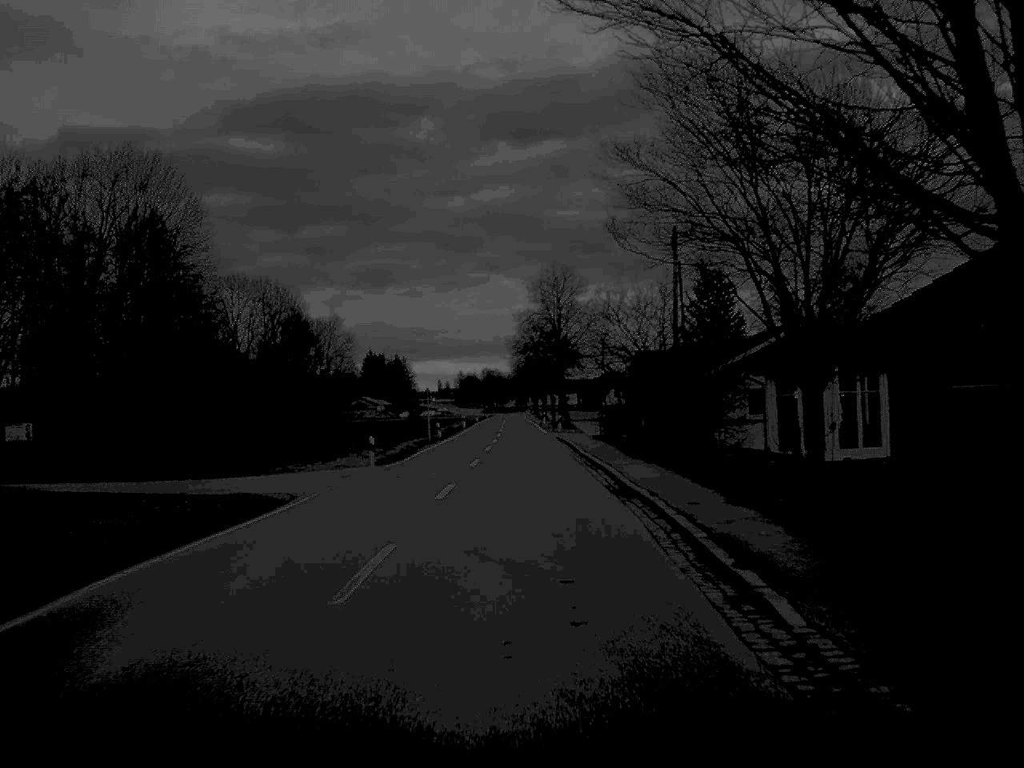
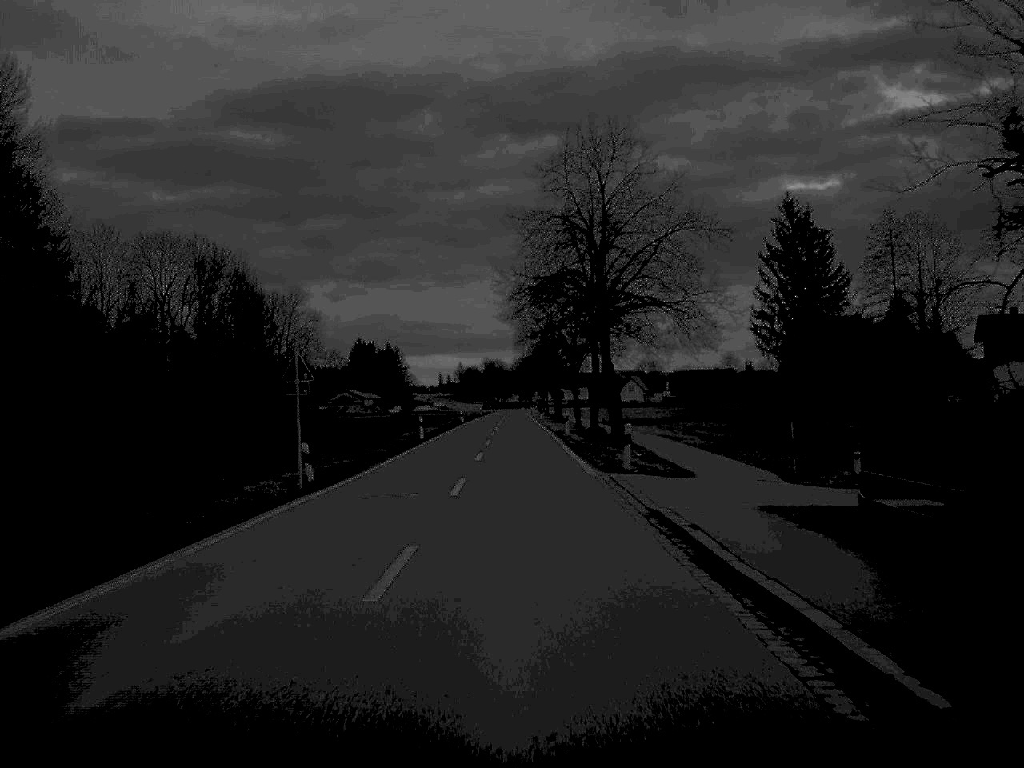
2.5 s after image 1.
(-0.2, +47.4) m; 0°
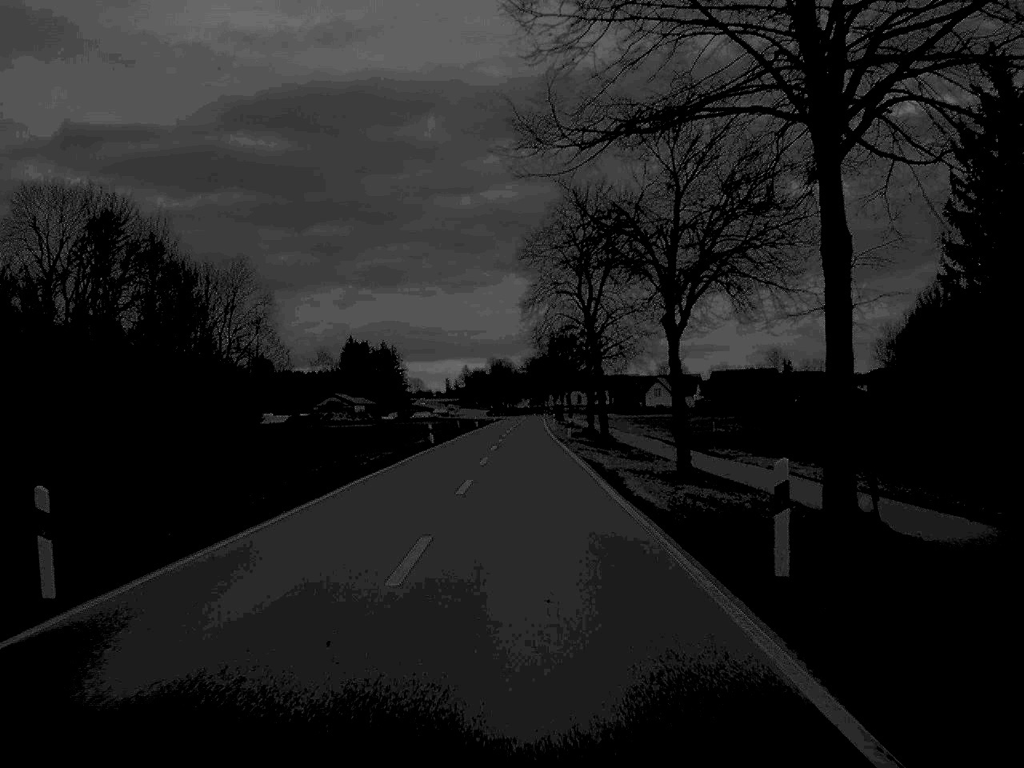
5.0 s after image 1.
(-0.3, +47.2) m; 0°
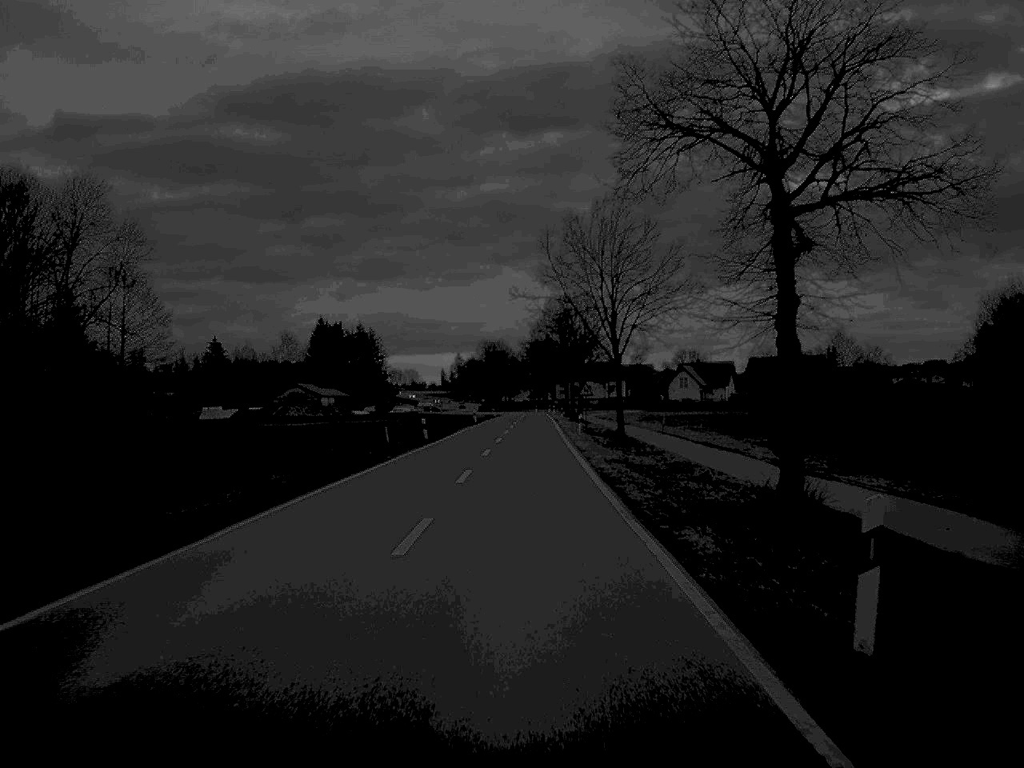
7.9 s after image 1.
(+0.1, +57.2) m; 0°
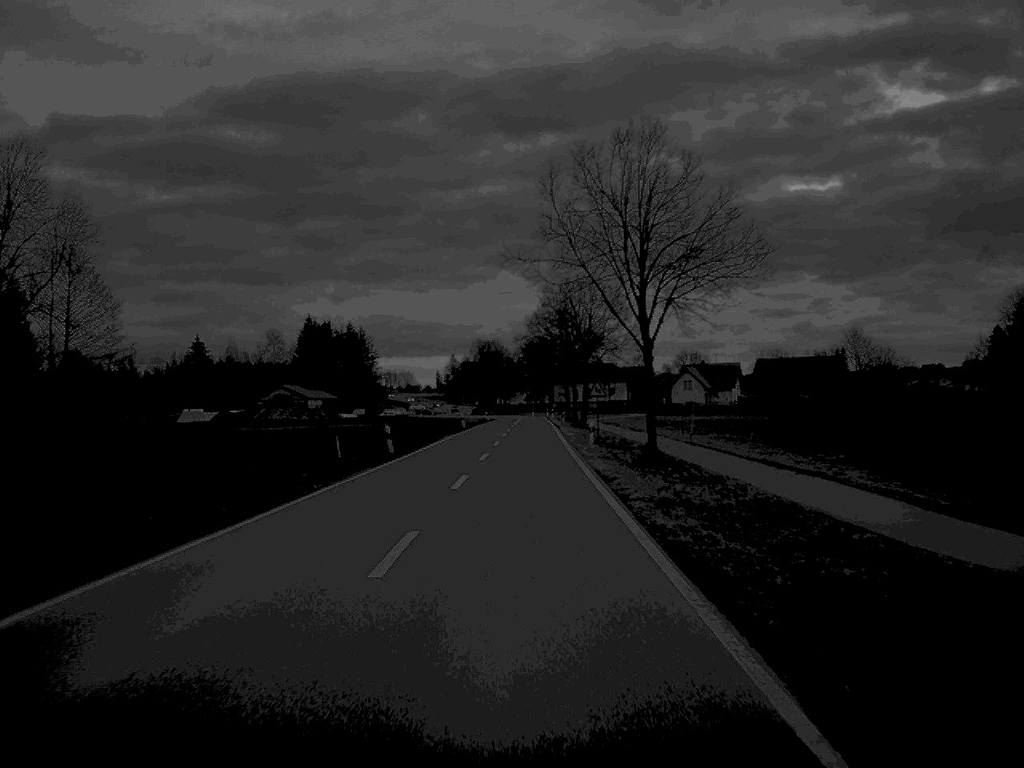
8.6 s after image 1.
(0.0, +13.5) m; 0°
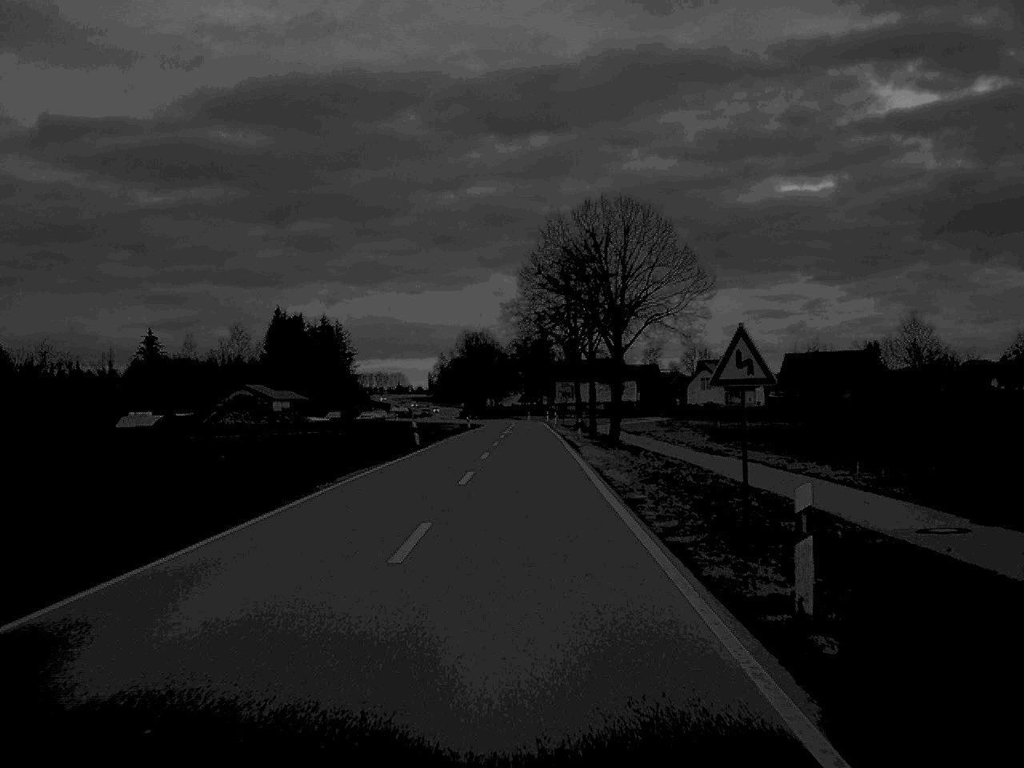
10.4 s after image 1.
(+0.1, +34.6) m; 0°
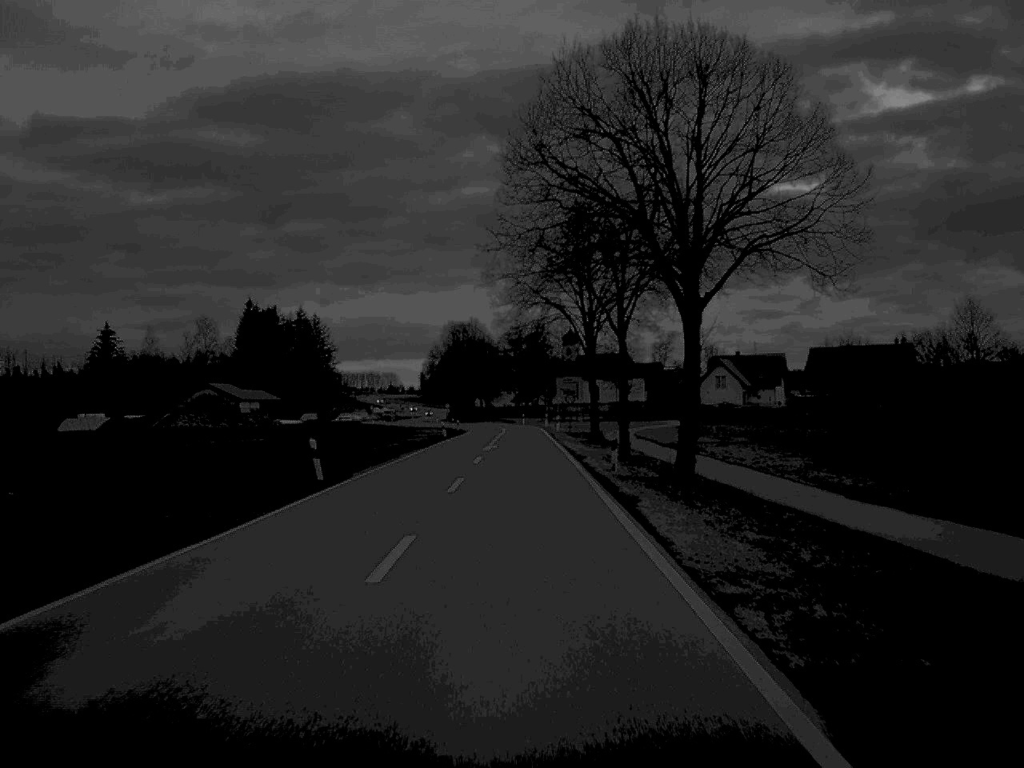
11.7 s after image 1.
(+0.1, +25.0) m; 0°
